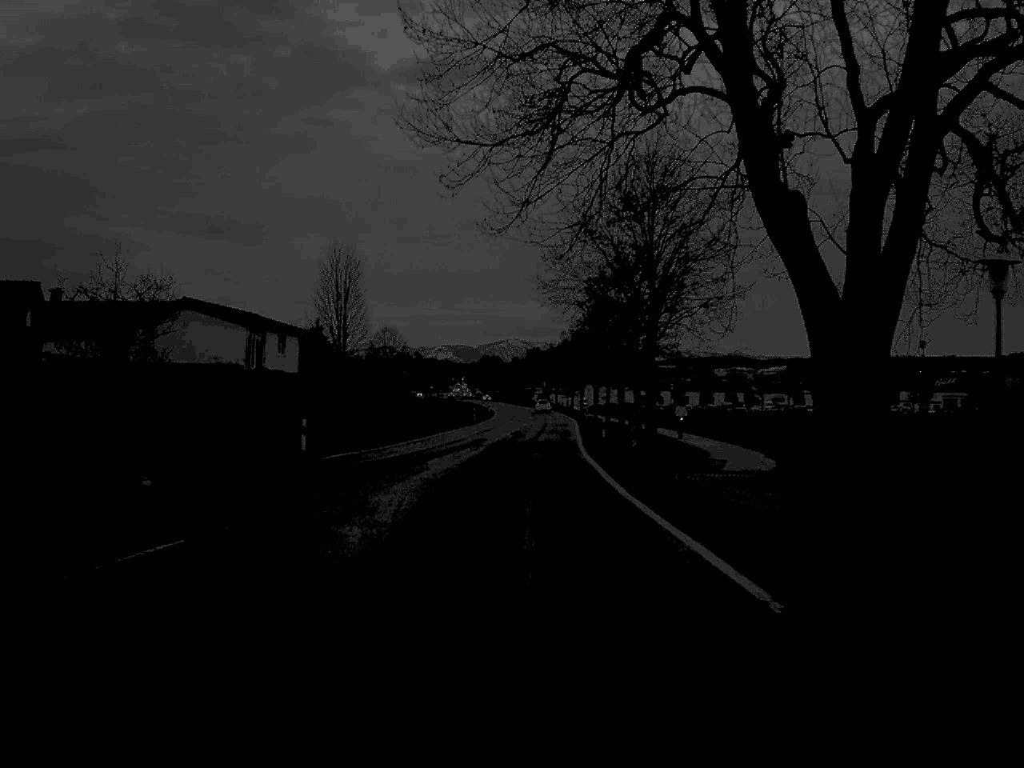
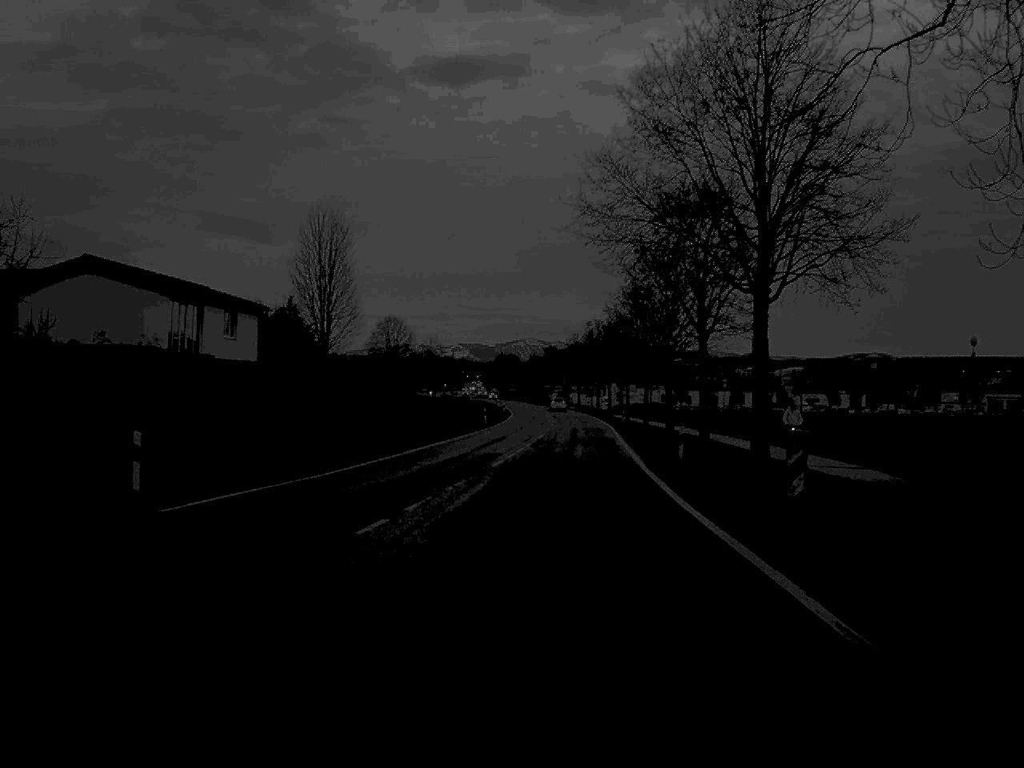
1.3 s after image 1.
(-0.3, +18.7) m; -1°
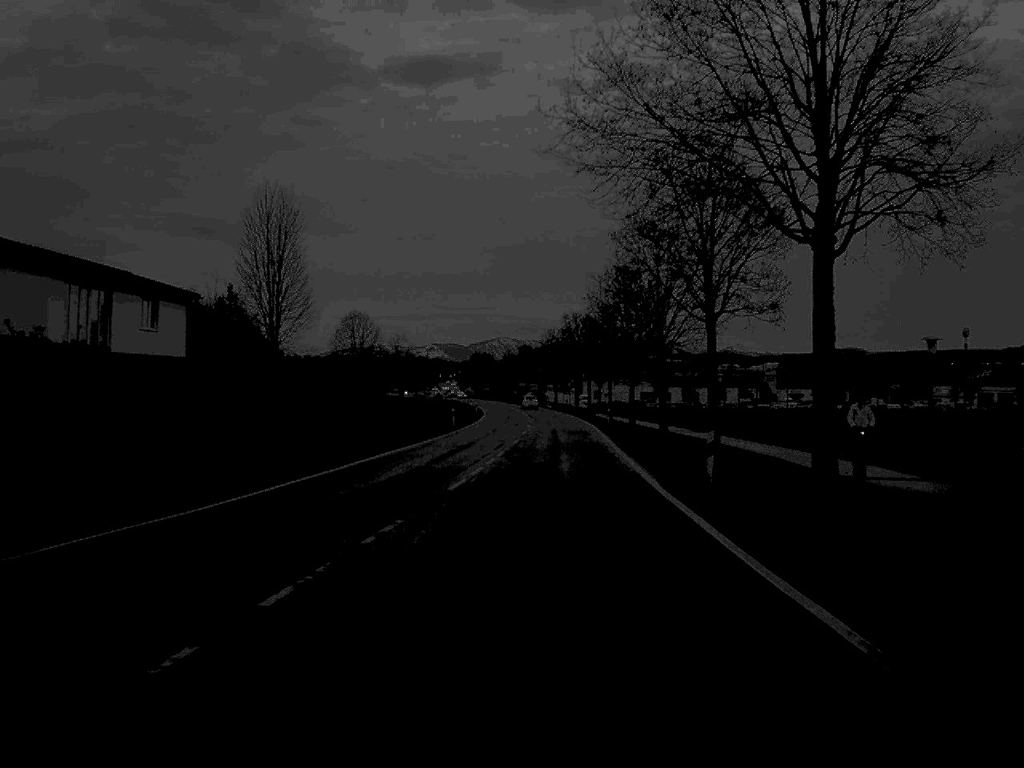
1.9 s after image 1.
(+0.1, +9.0) m; +1°
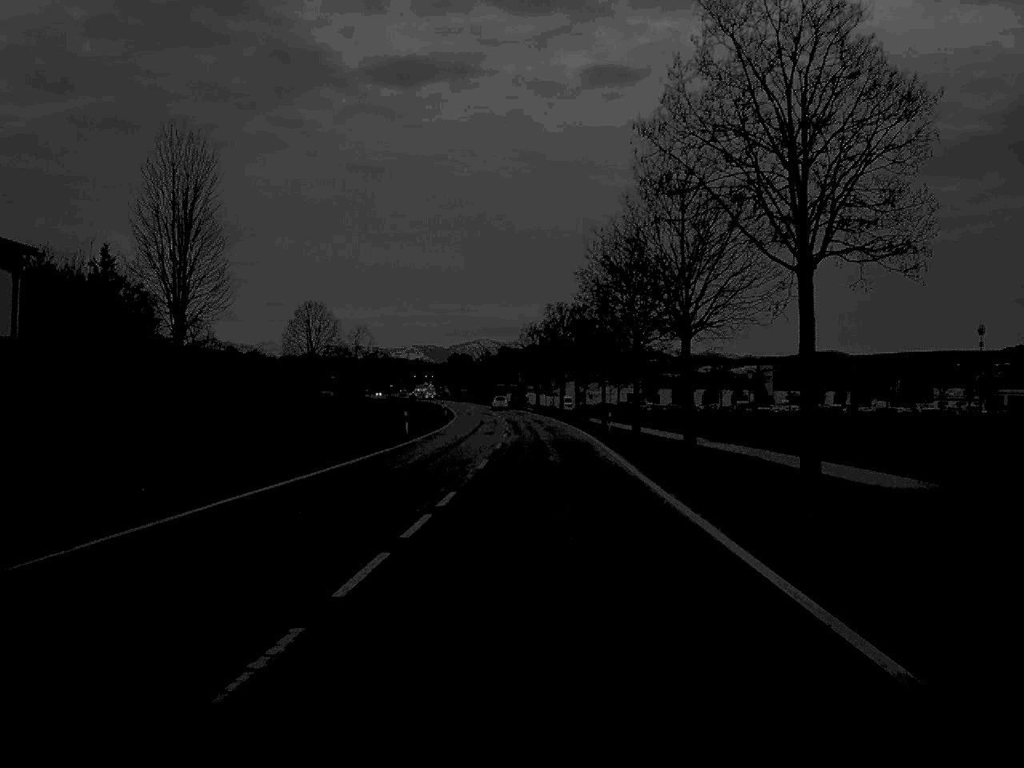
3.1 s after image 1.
(+0.2, +17.3) m; +1°
